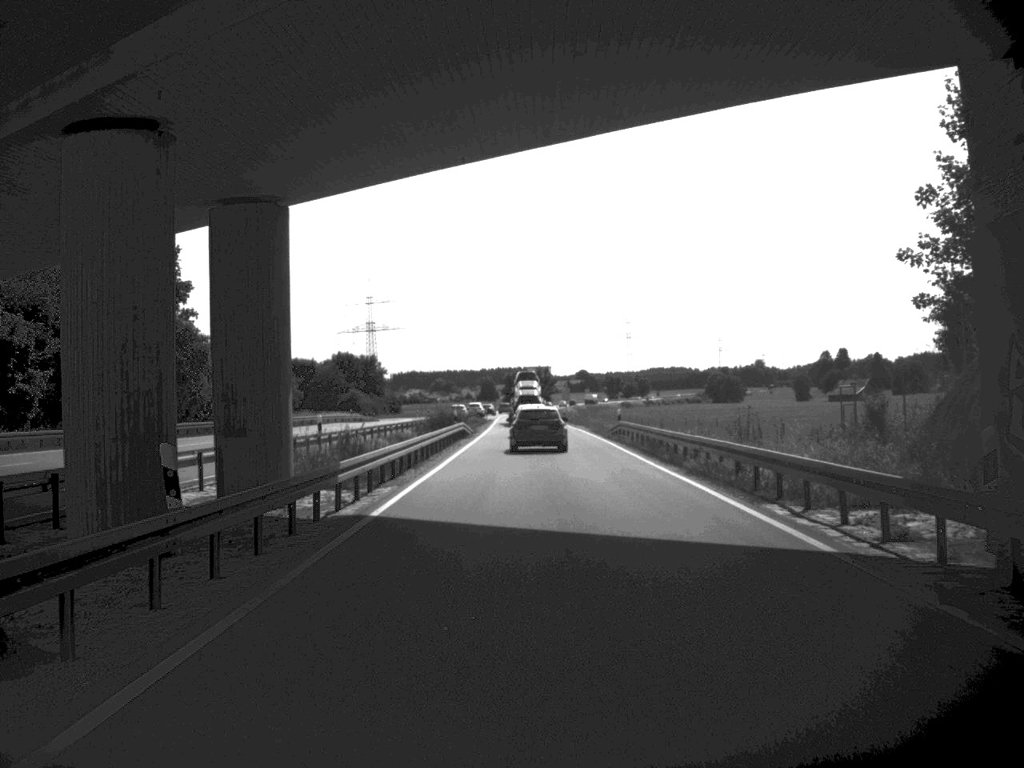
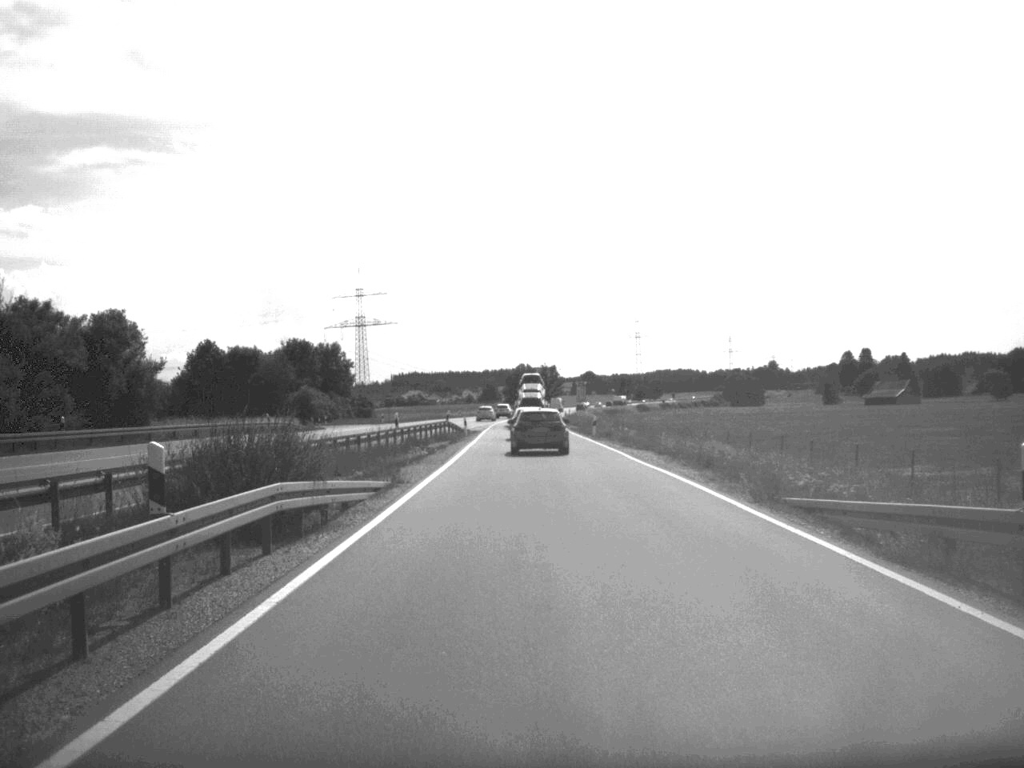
(-0.1, +43.5) m; 0°
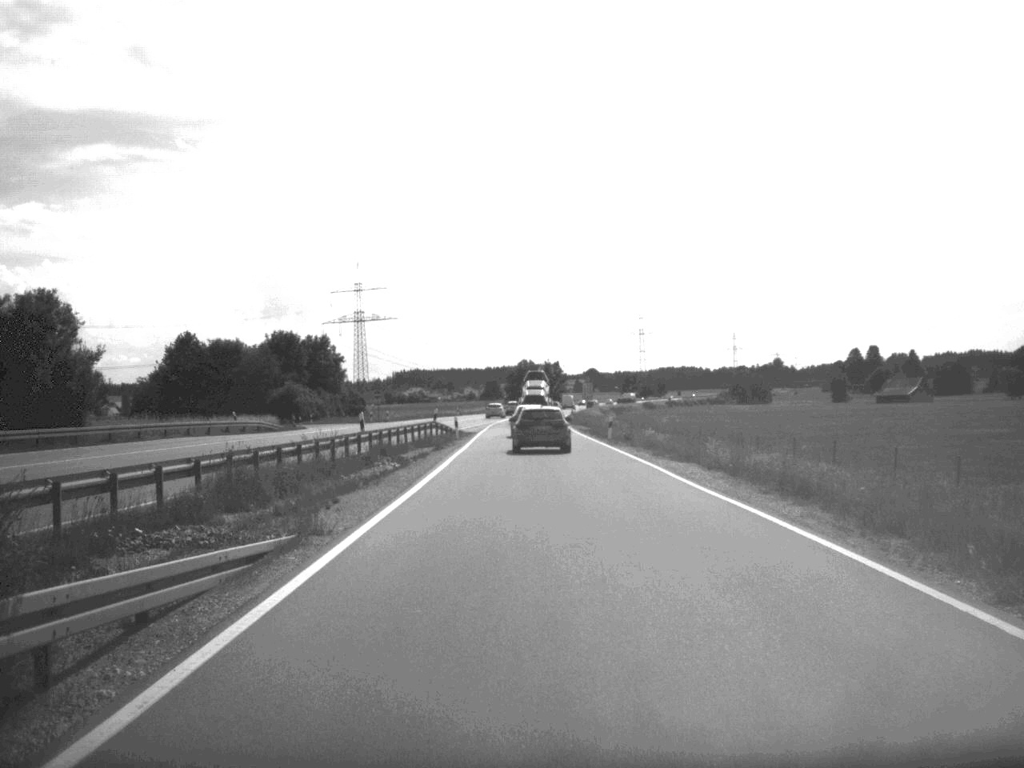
(0.0, +10.6) m; 0°
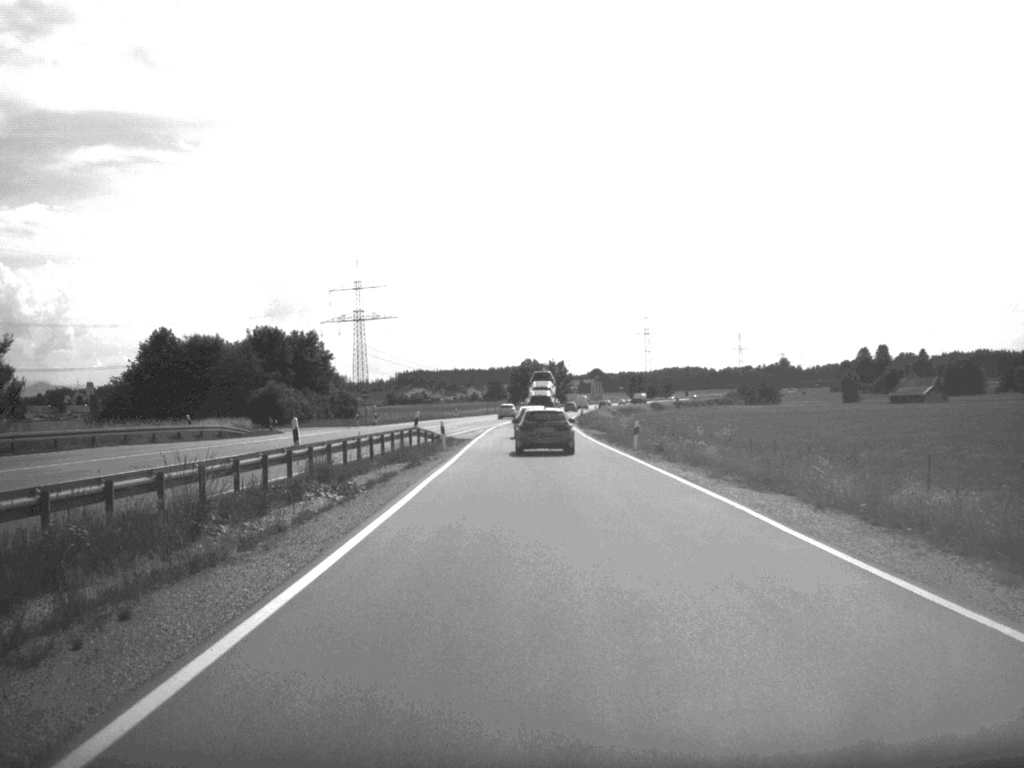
(0.0, +11.2) m; 0°
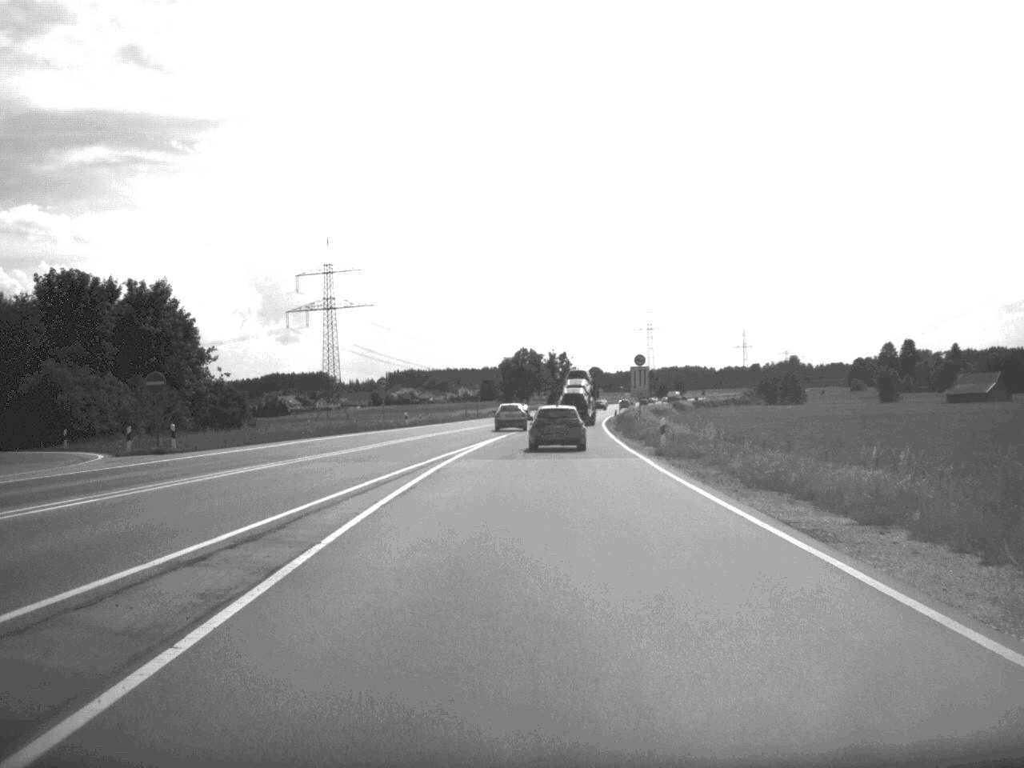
(-0.1, +56.6) m; 0°
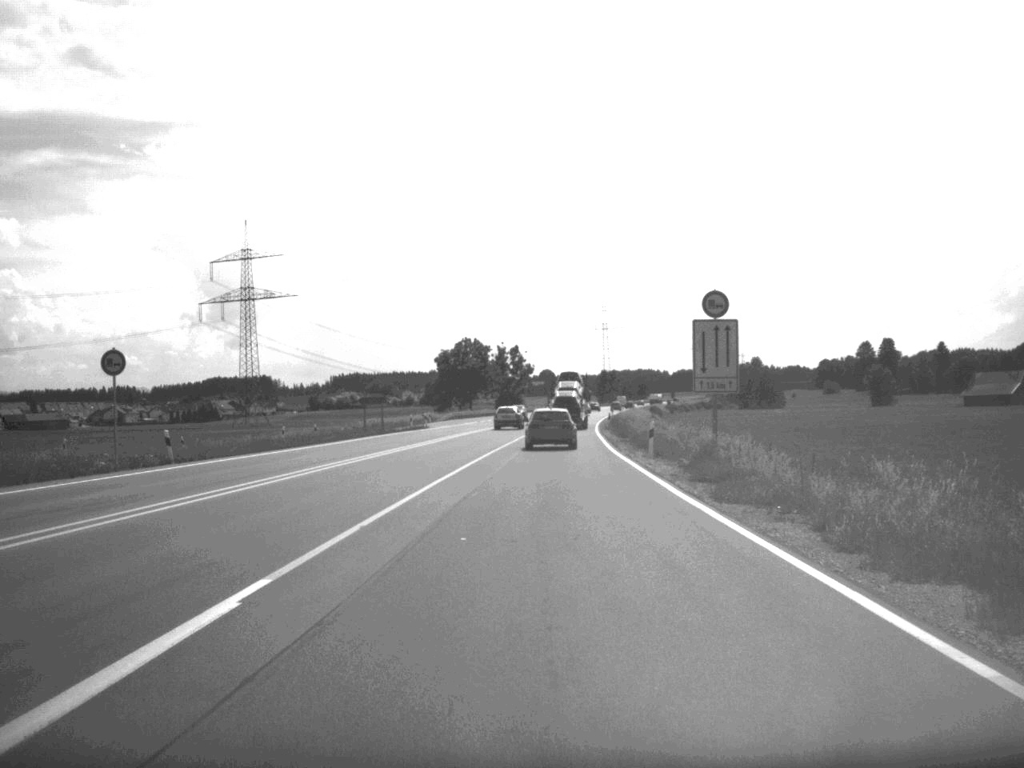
(+0.9, +48.8) m; +2°
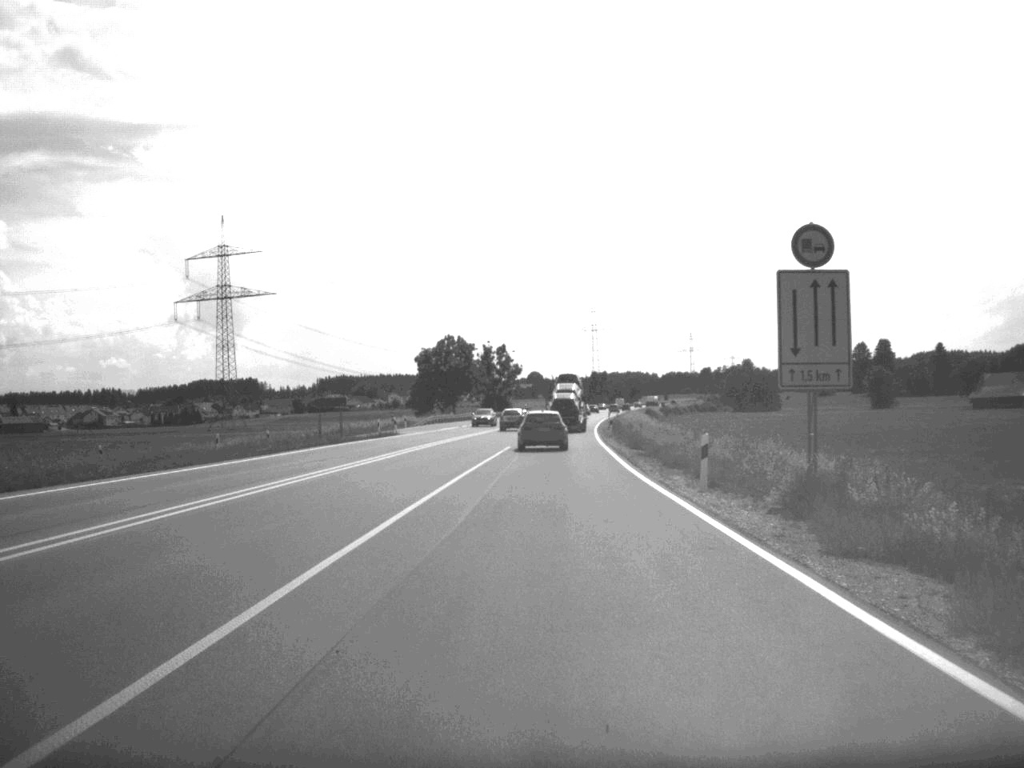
(+0.1, +13.3) m; 0°
